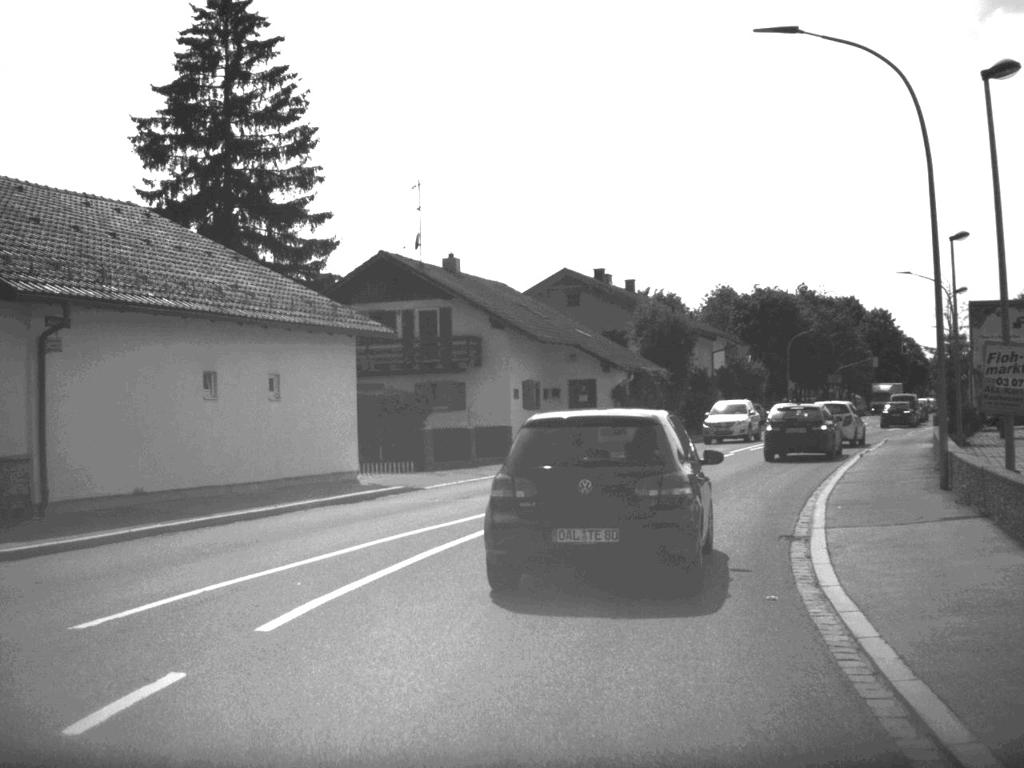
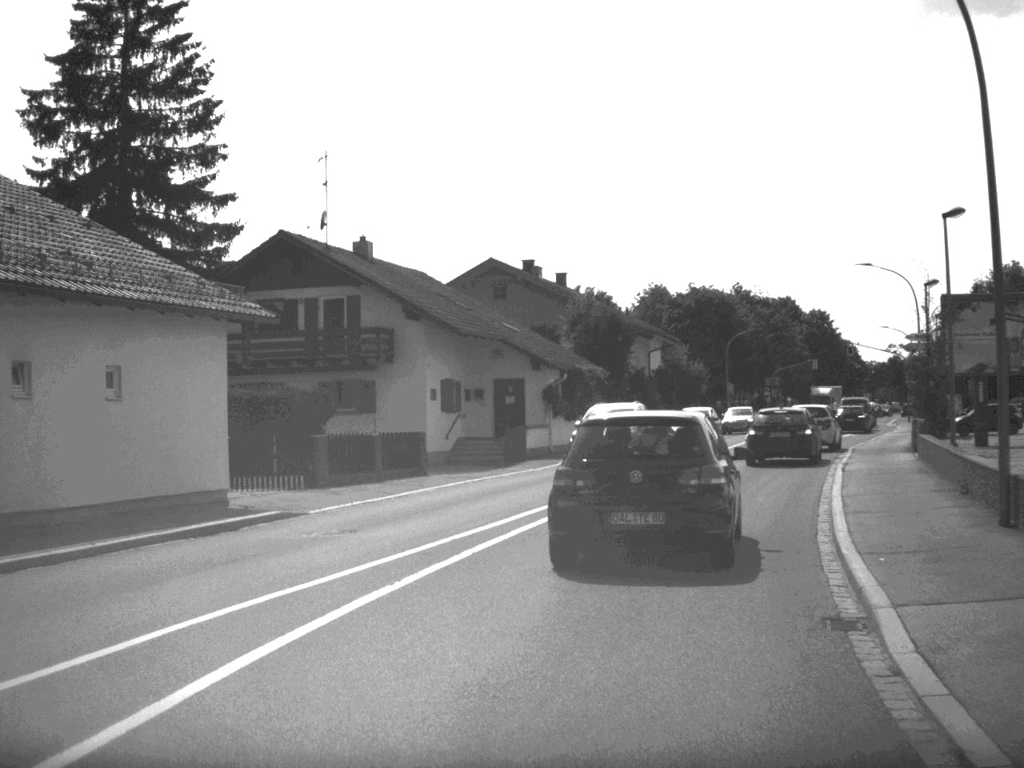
(+0.1, +5.3) m; +3°
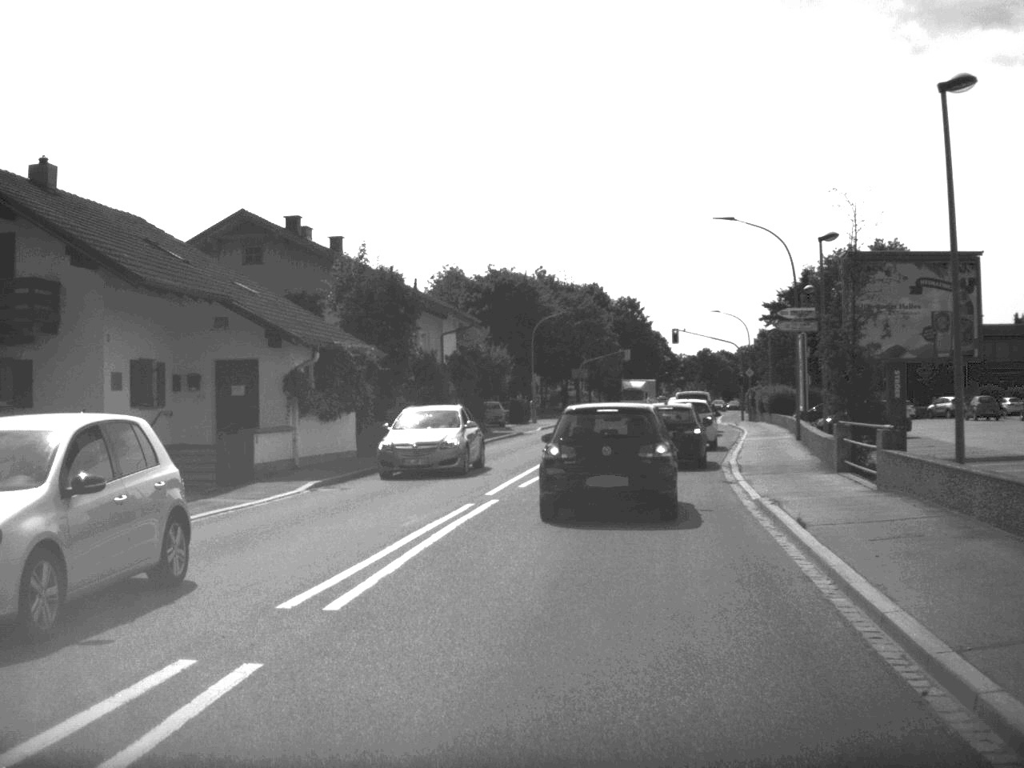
(+1.0, +12.6) m; +9°
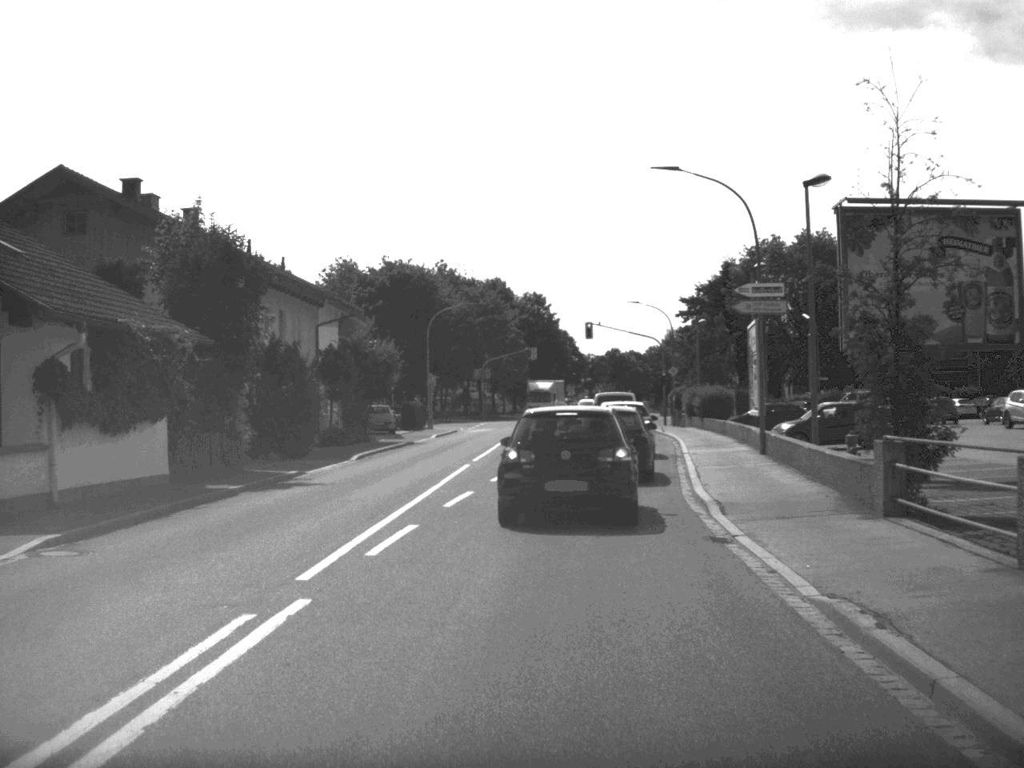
(+0.4, +9.3) m; +4°
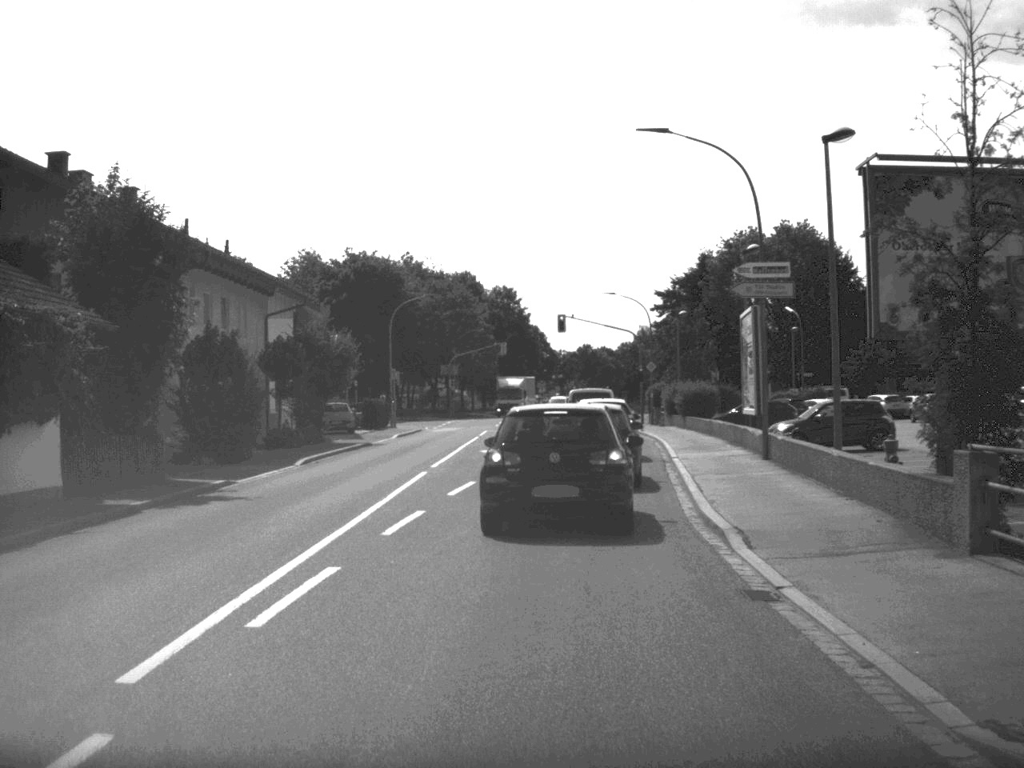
(0.0, +4.2) m; +1°
